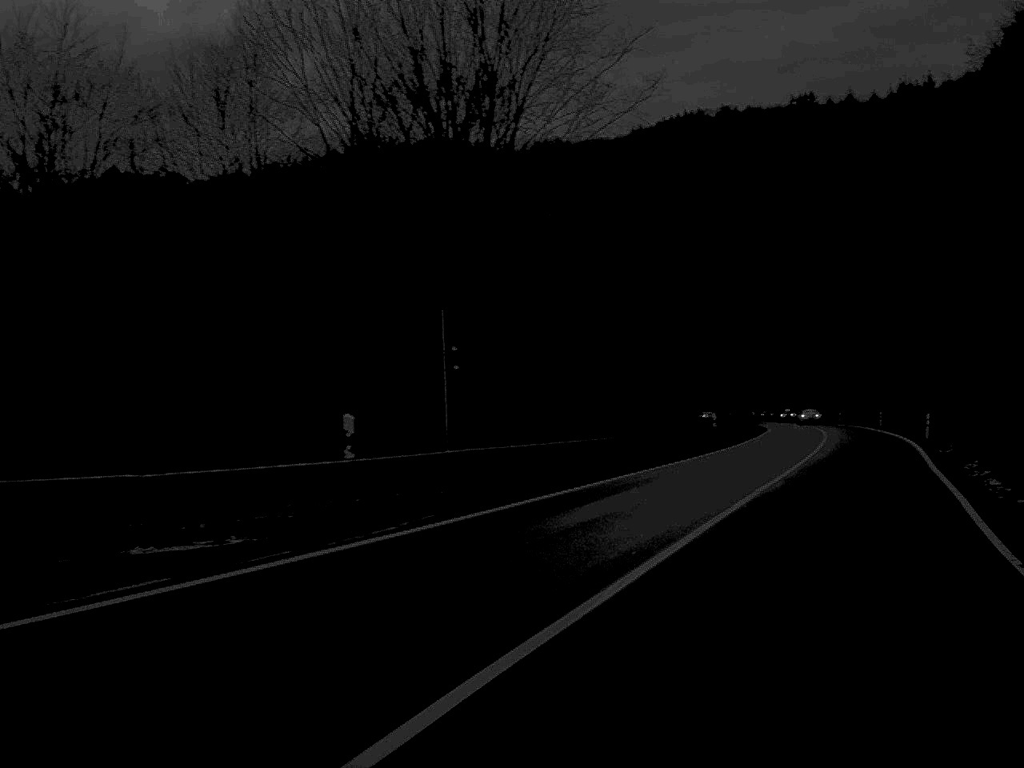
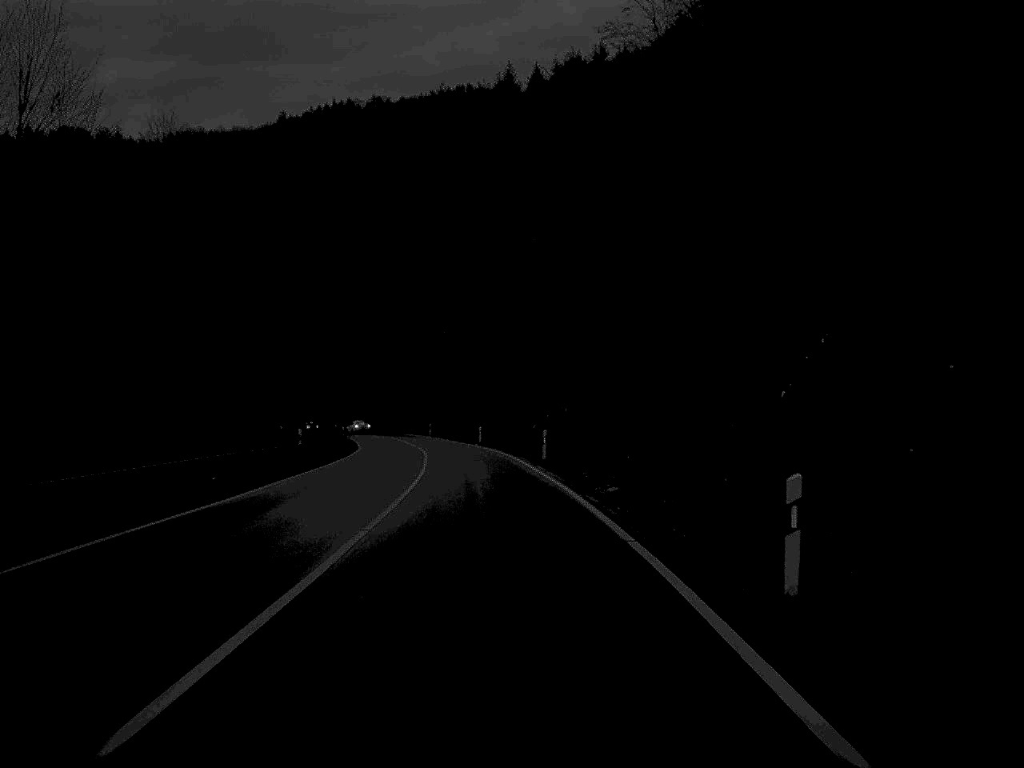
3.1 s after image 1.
(+9.8, +39.1) m; +14°
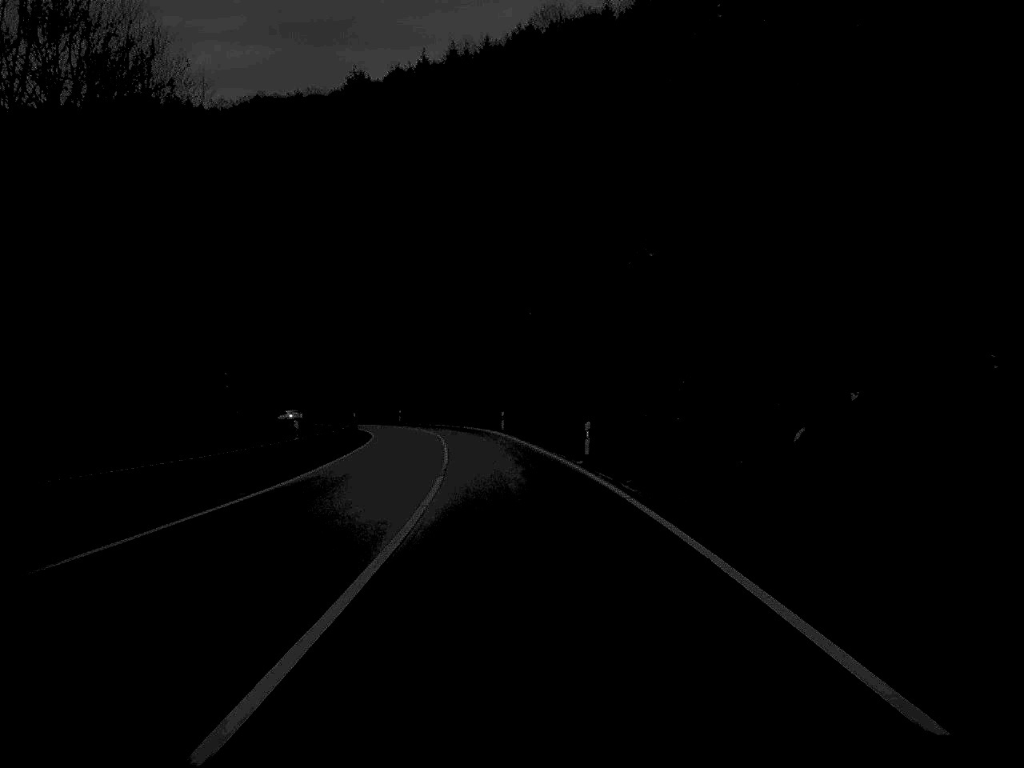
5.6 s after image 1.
(-1.7, +41.9) m; -4°
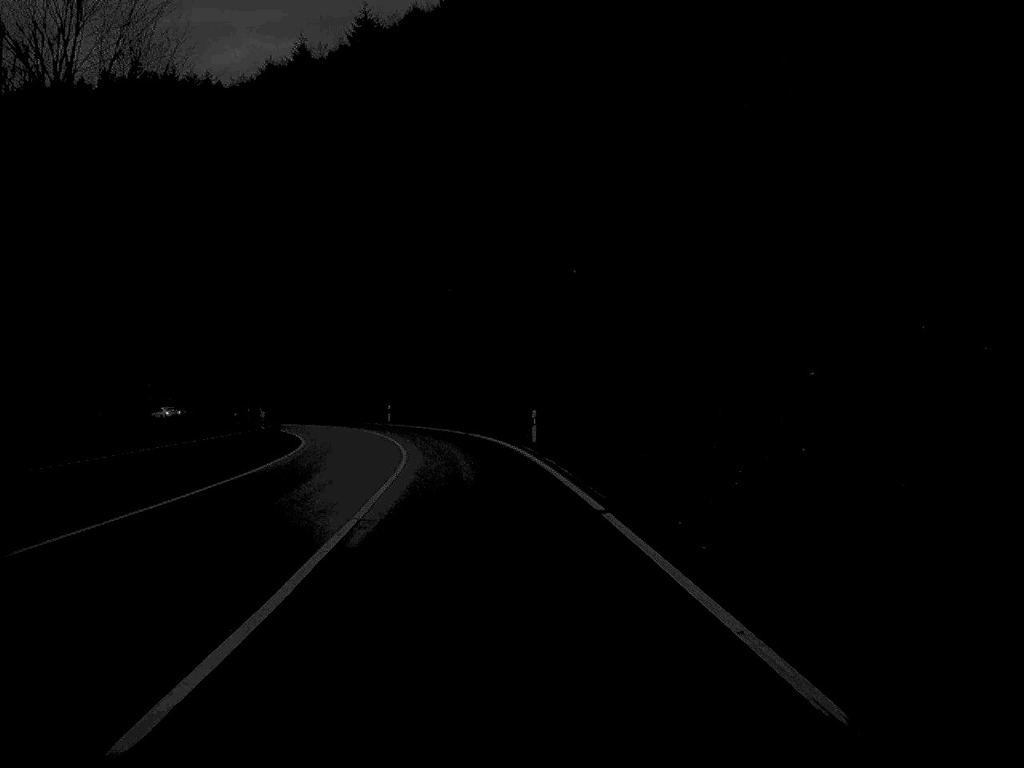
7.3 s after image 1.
(-0.4, +33.3) m; -2°
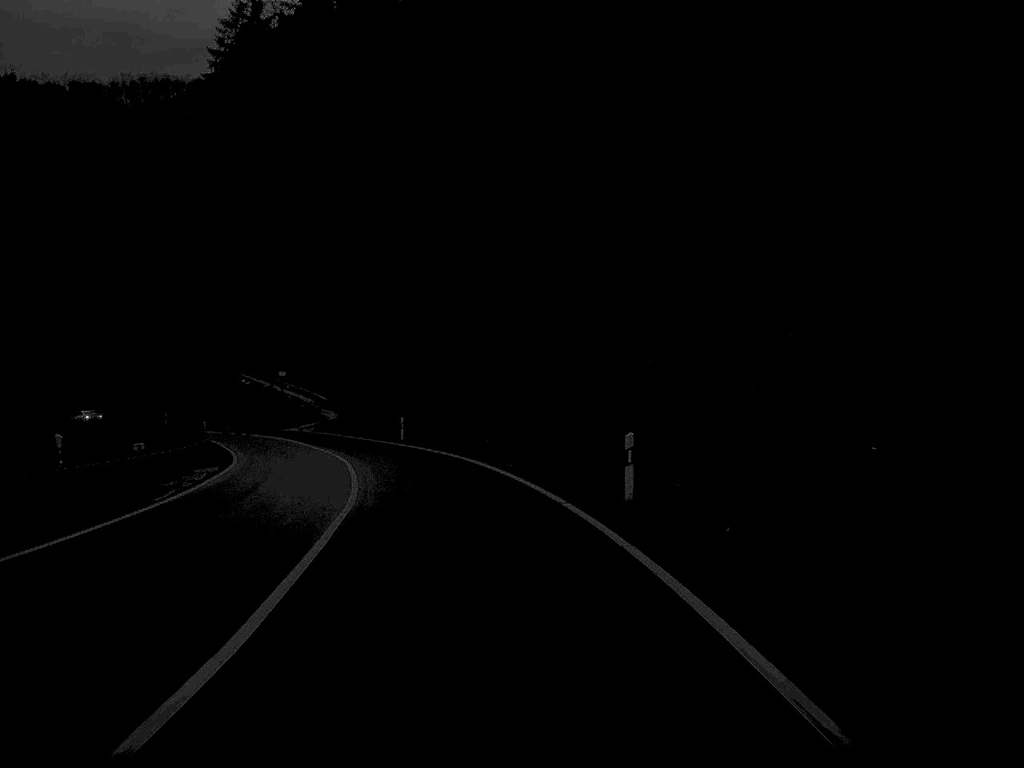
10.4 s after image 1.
(-5.2, +57.9) m; -13°
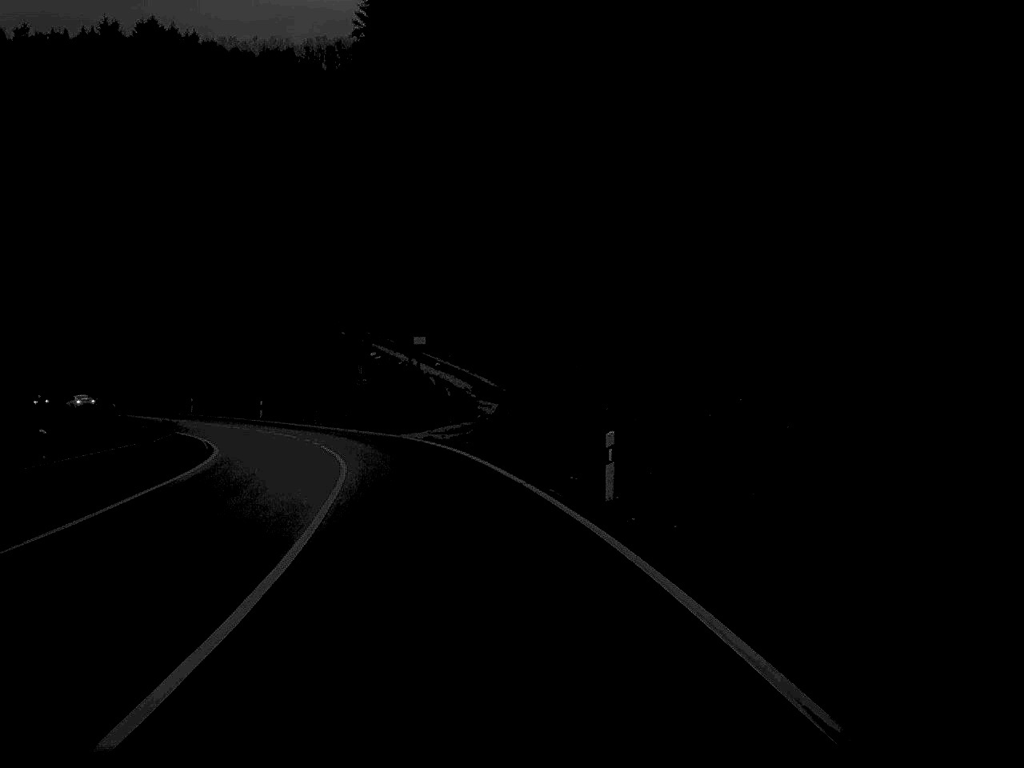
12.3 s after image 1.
(-3.2, +36.3) m; -10°
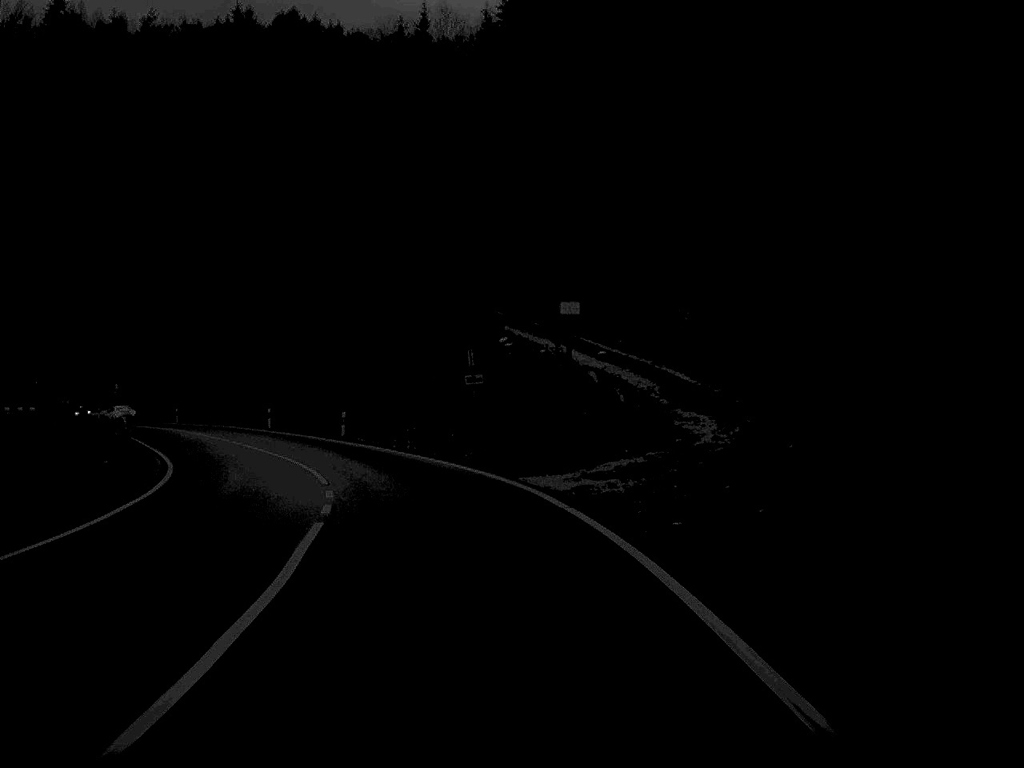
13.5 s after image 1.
(-1.4, +23.3) m; -7°
